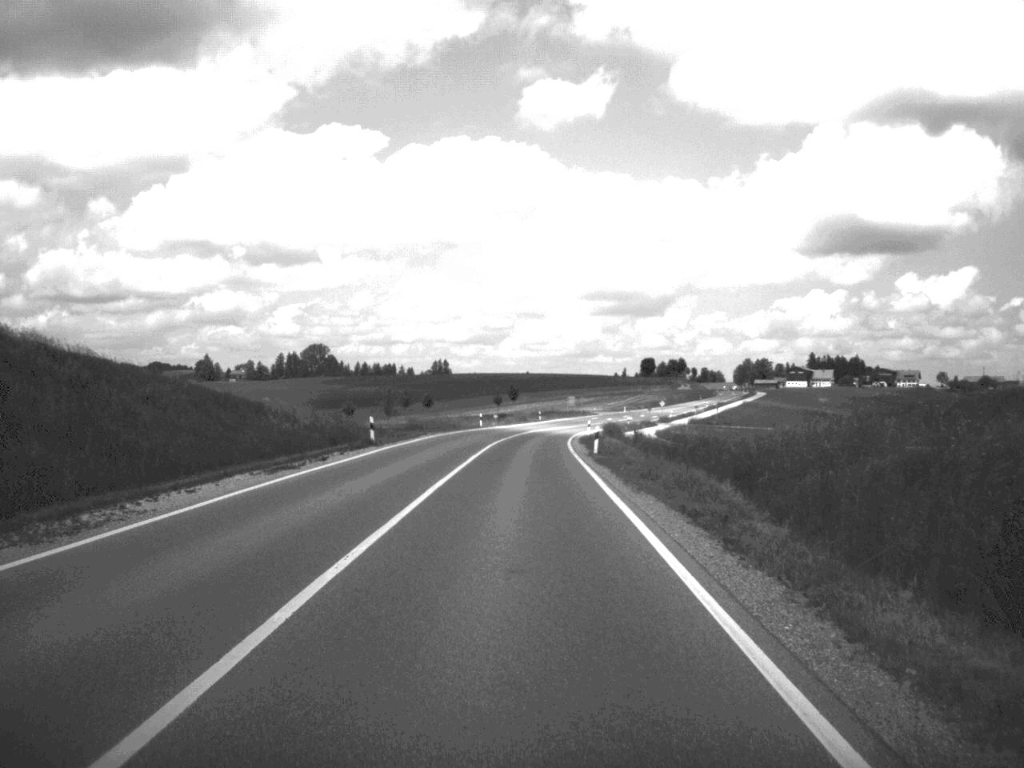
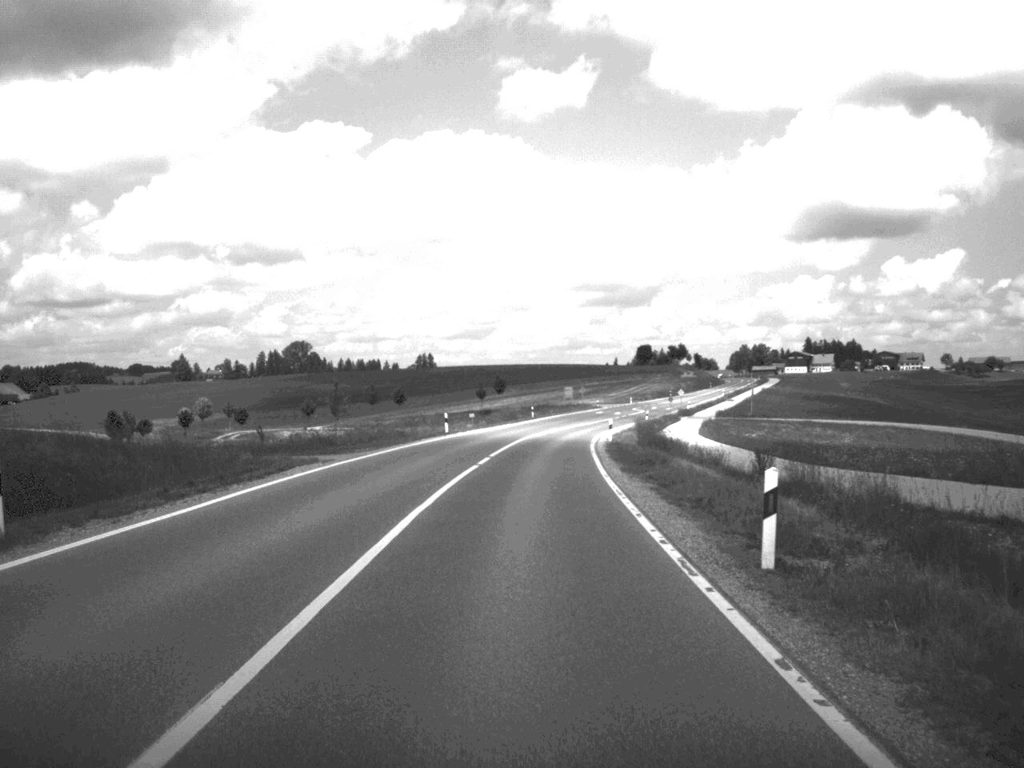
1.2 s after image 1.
(0.0, +31.5) m; 0°
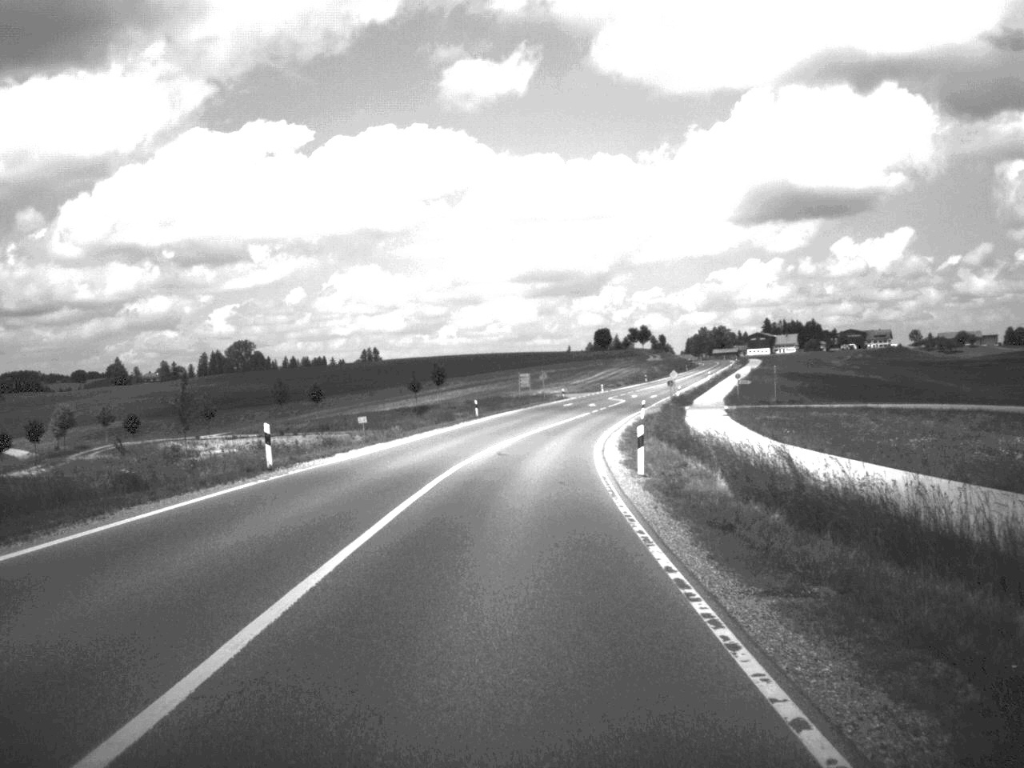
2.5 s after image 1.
(+0.6, +34.3) m; +2°
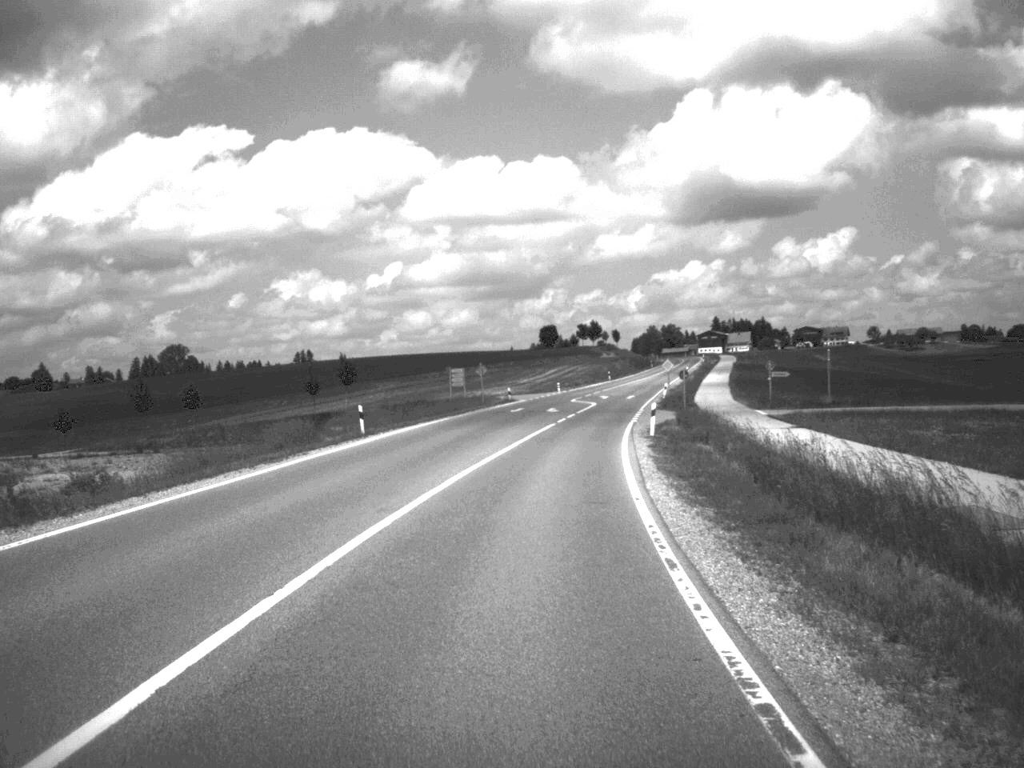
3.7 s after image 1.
(+0.6, +32.4) m; +2°
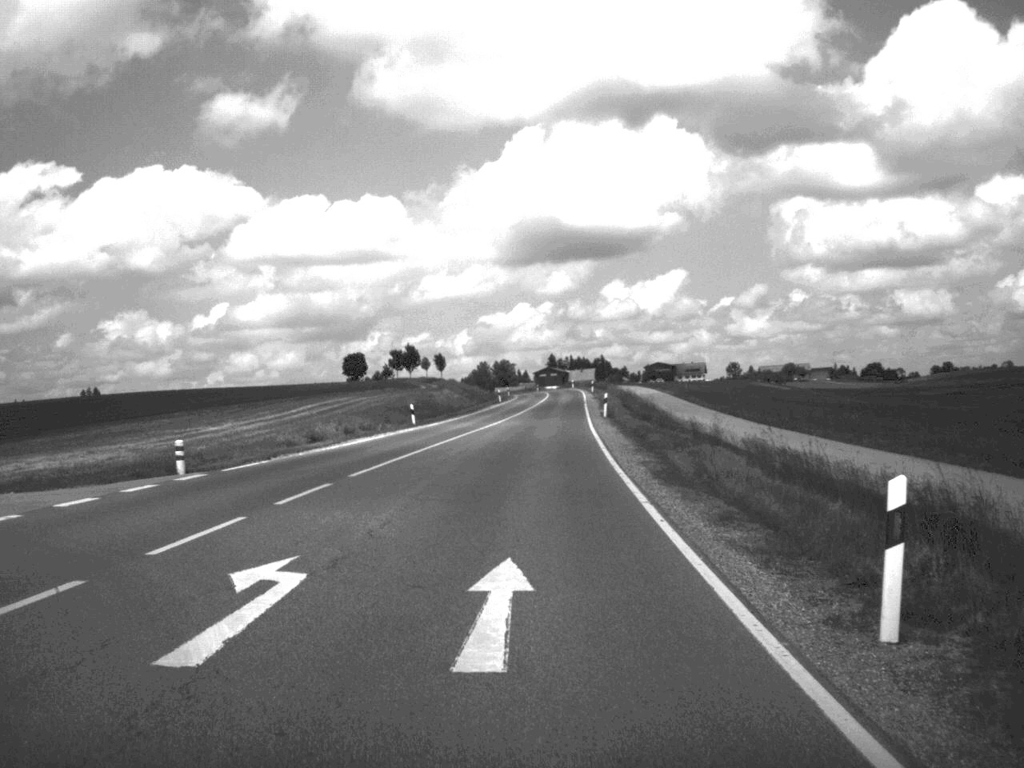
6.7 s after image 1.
(+6.3, +83.5) m; +7°
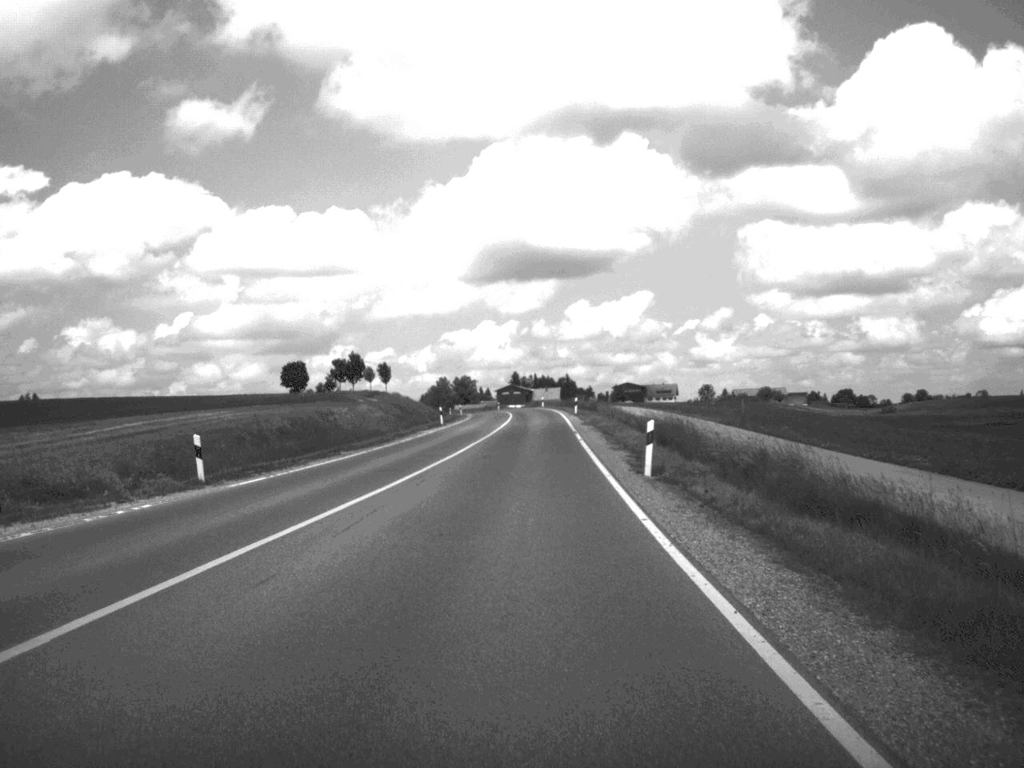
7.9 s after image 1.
(+0.5, +32.8) m; +2°
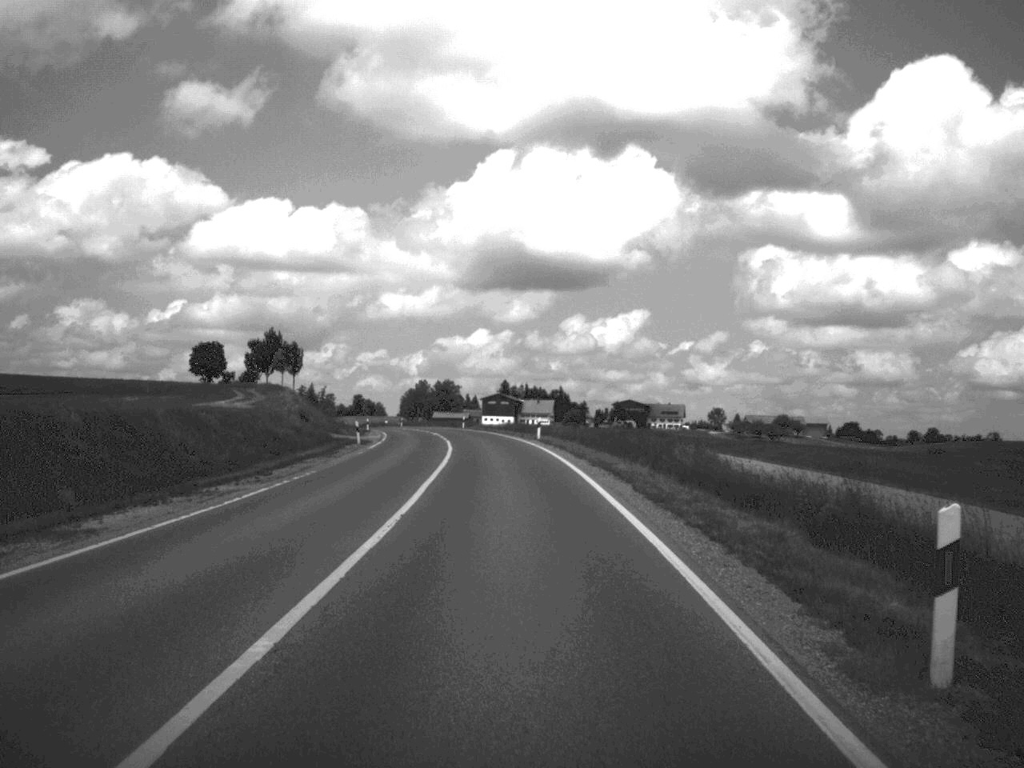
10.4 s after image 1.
(+0.5, +66.5) m; 0°
